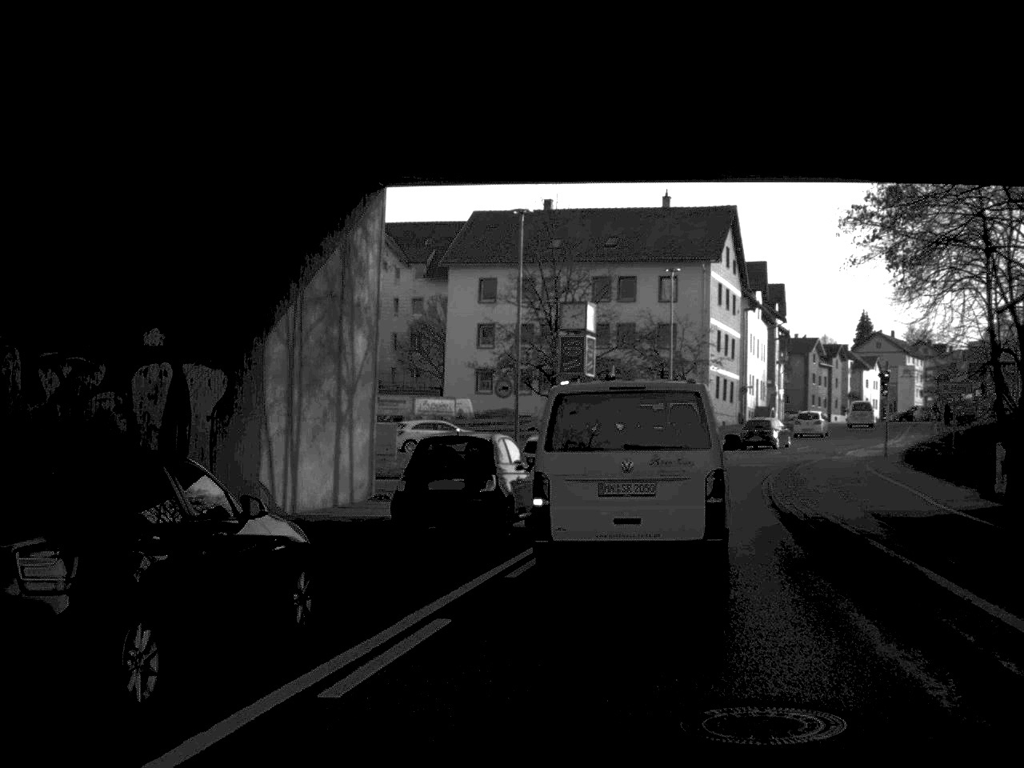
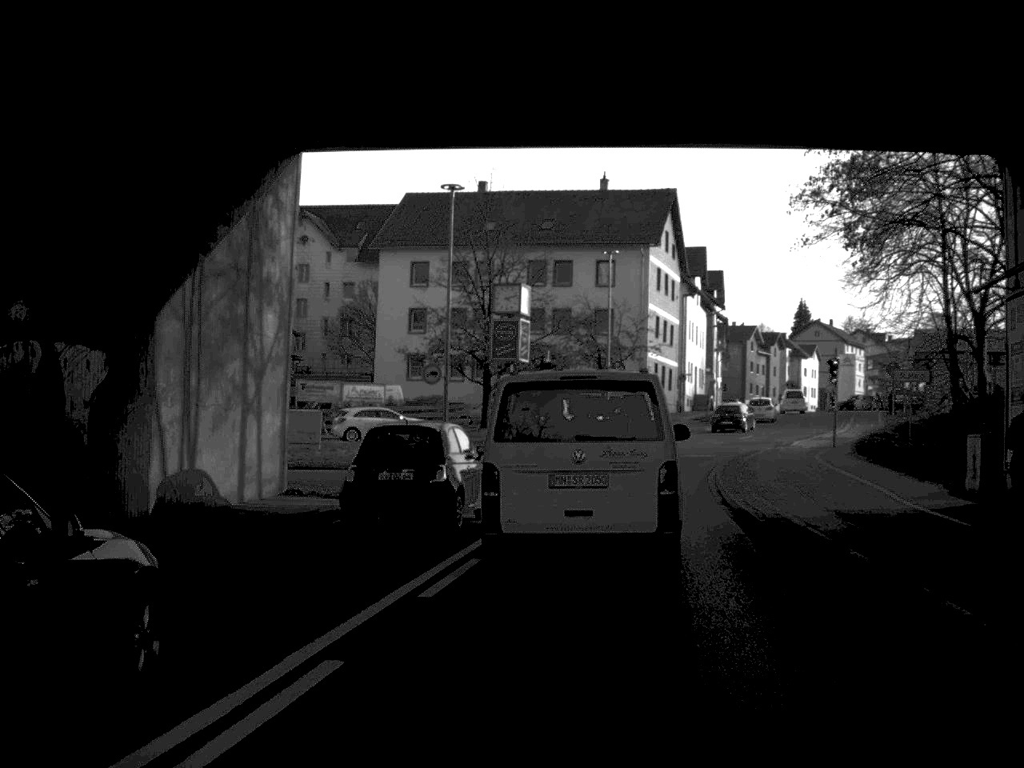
(+0.1, +2.1) m; +3°
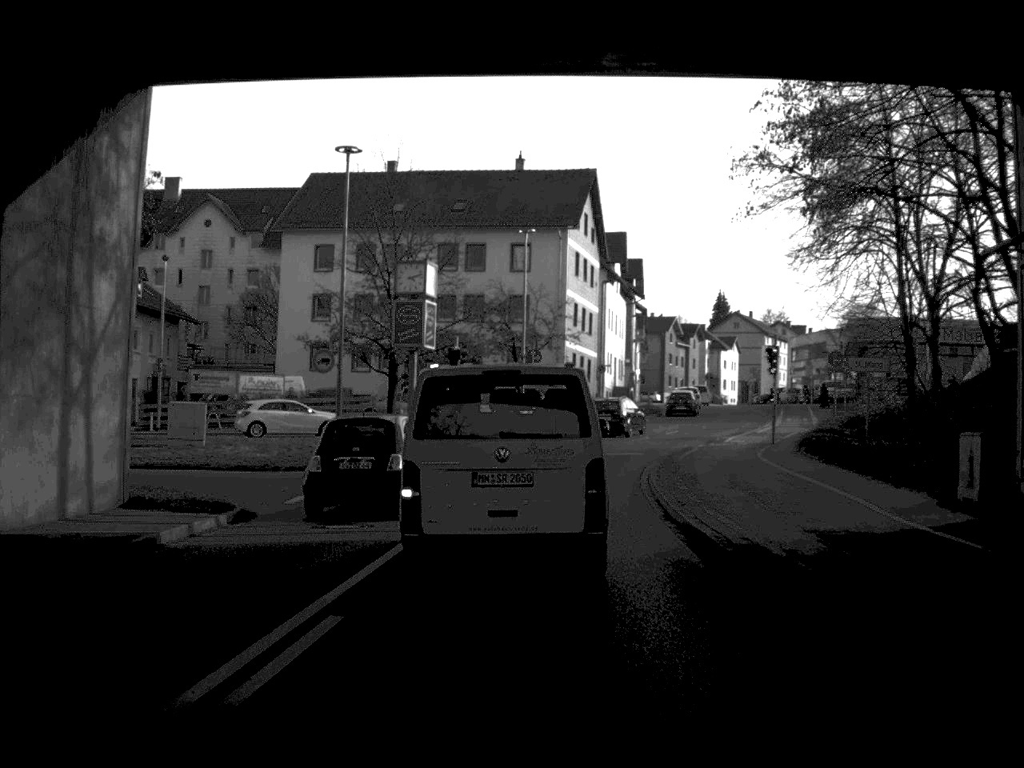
(+0.2, +4.2) m; +4°
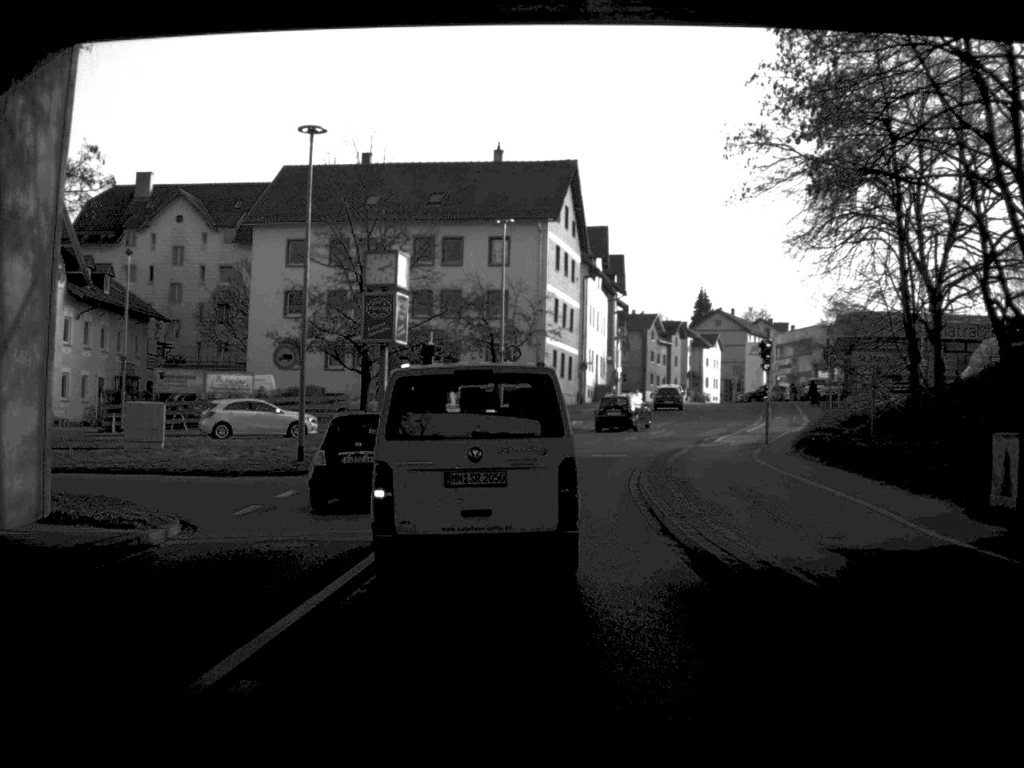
(0.0, +2.3) m; +1°
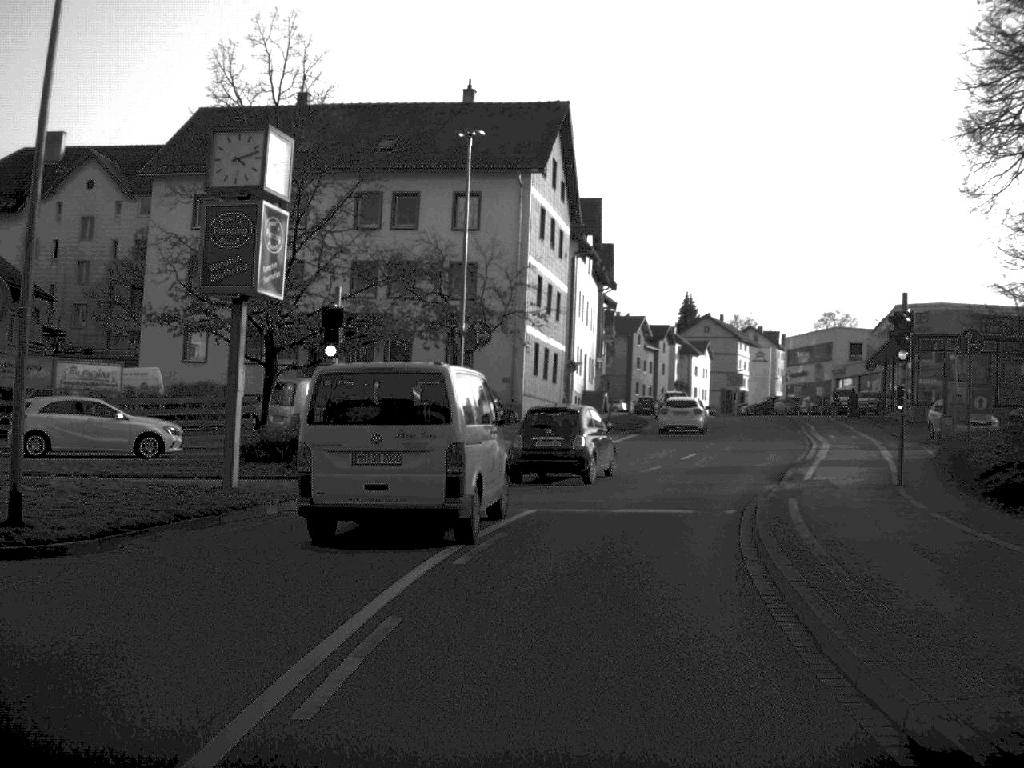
(0.0, +15.8) m; +1°
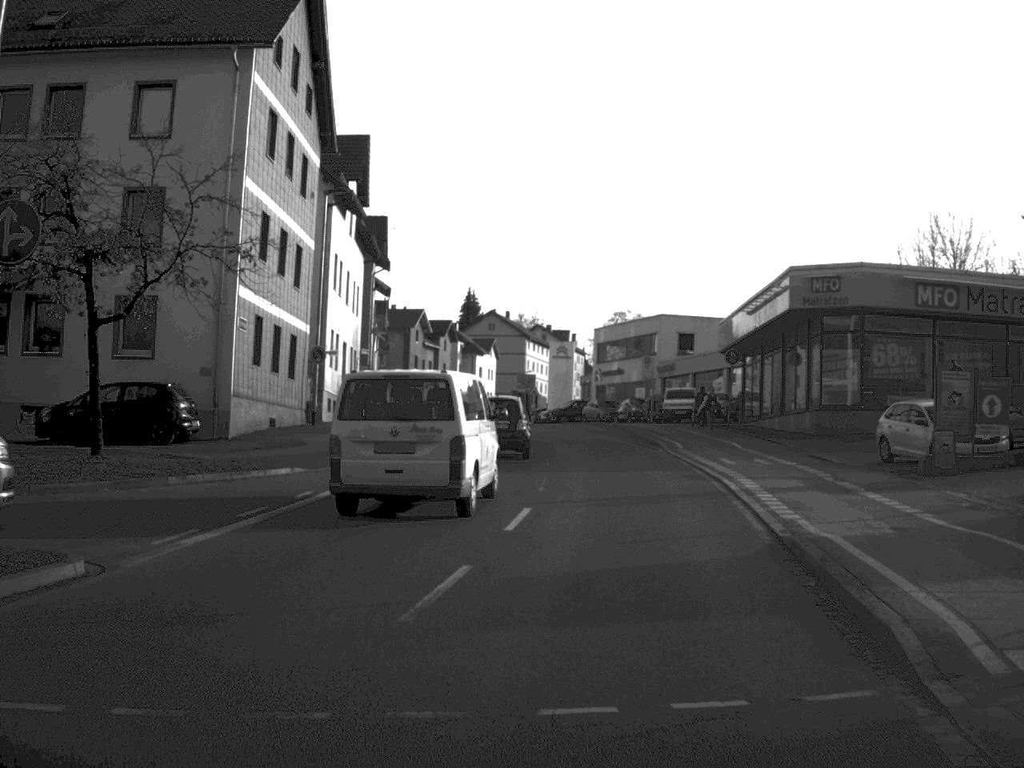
(+1.4, +18.1) m; +10°
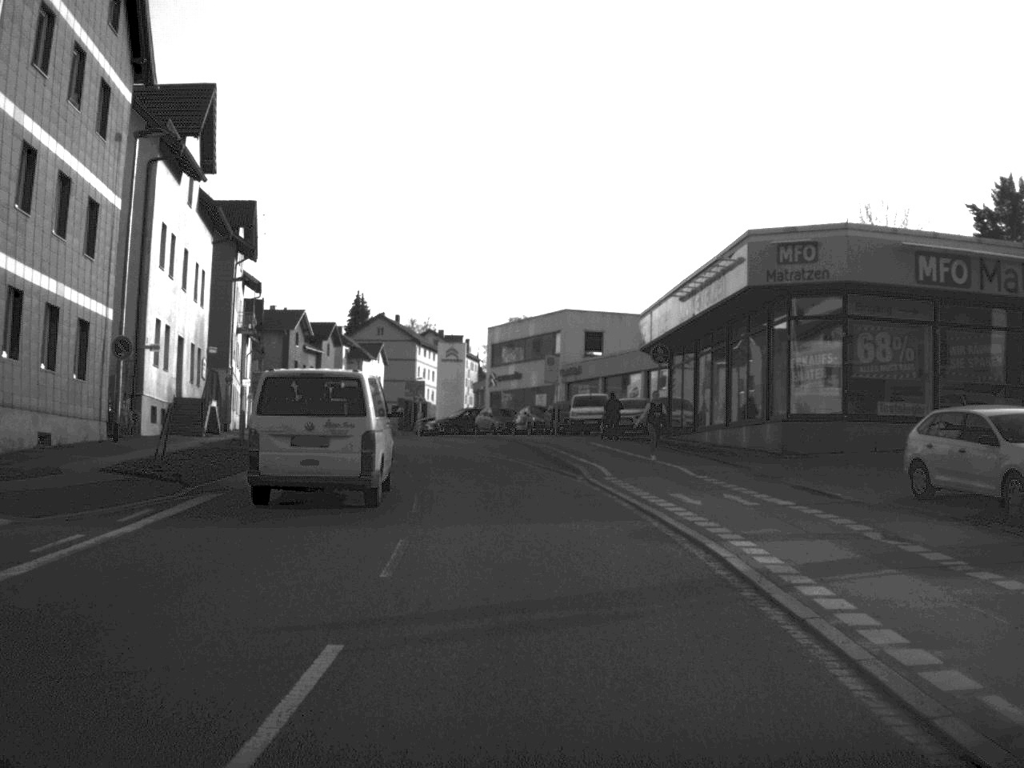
(+0.5, +10.1) m; +5°
